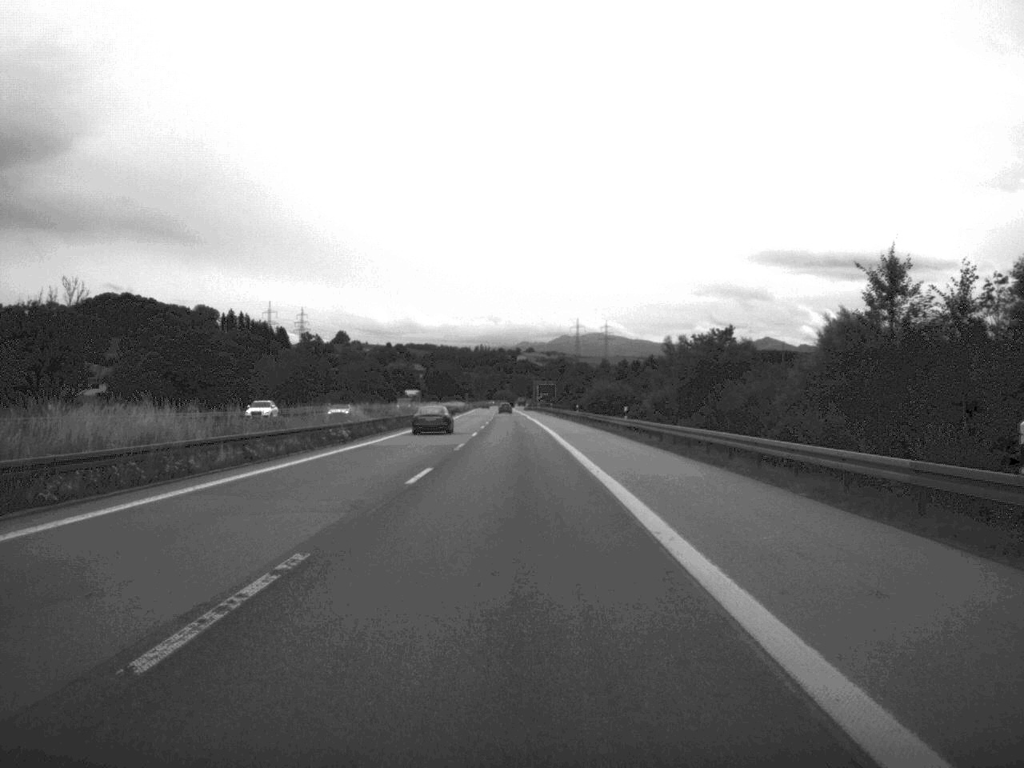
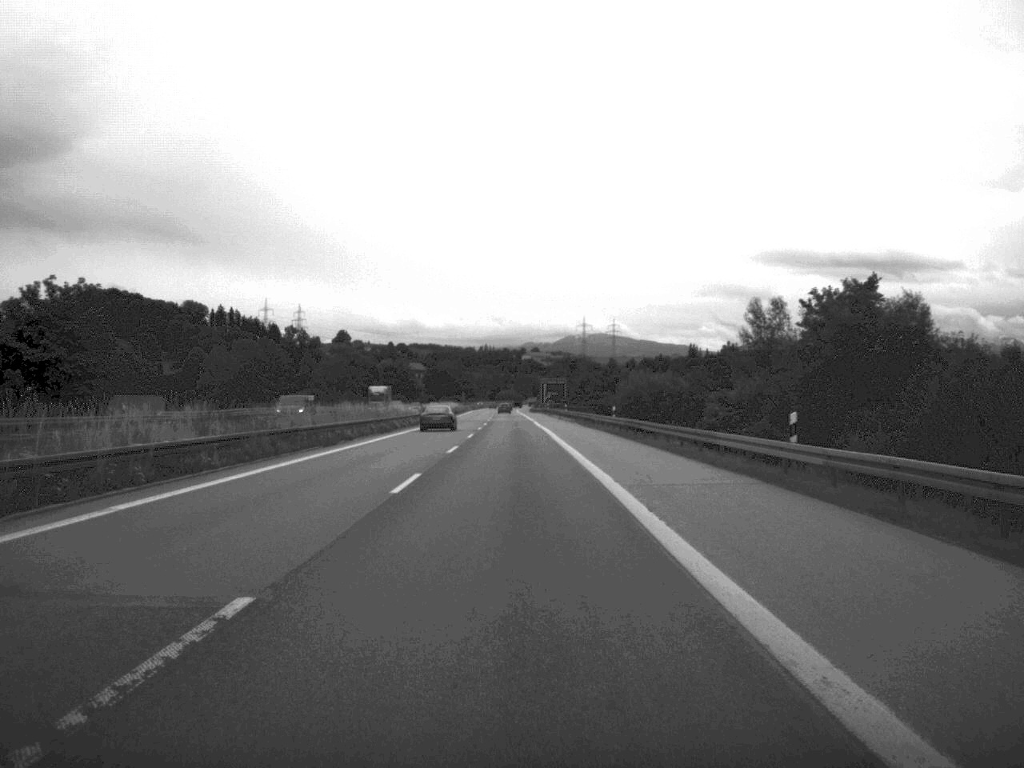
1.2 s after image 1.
(-0.1, +38.4) m; 0°
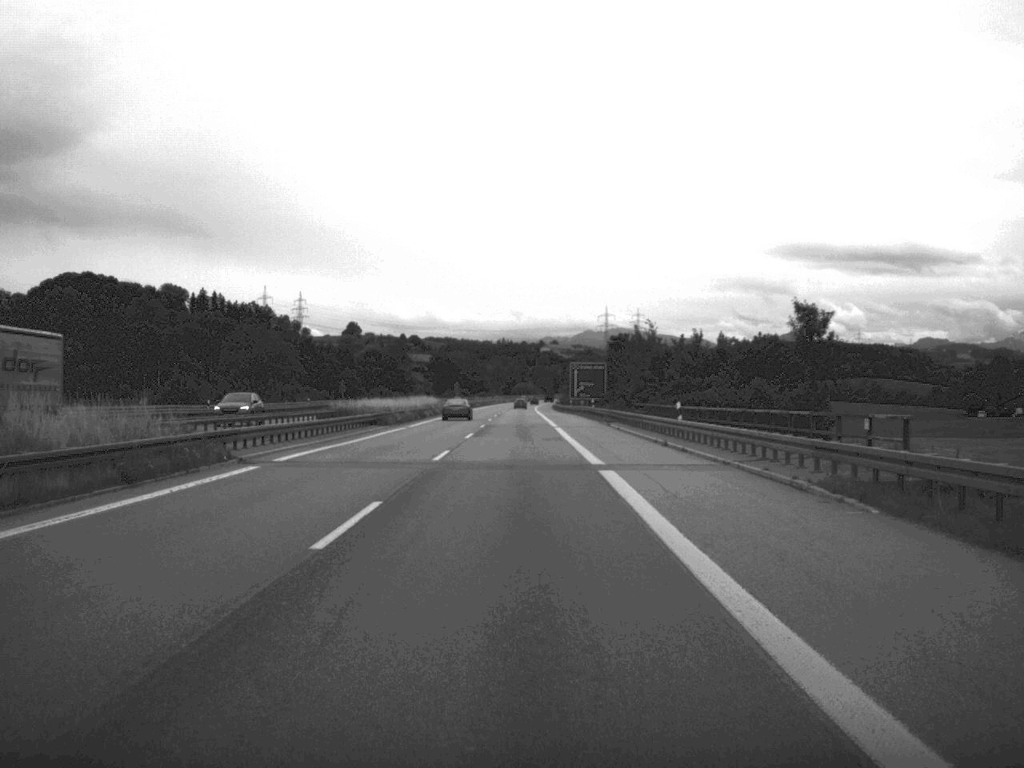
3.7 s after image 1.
(-0.6, +79.5) m; -1°
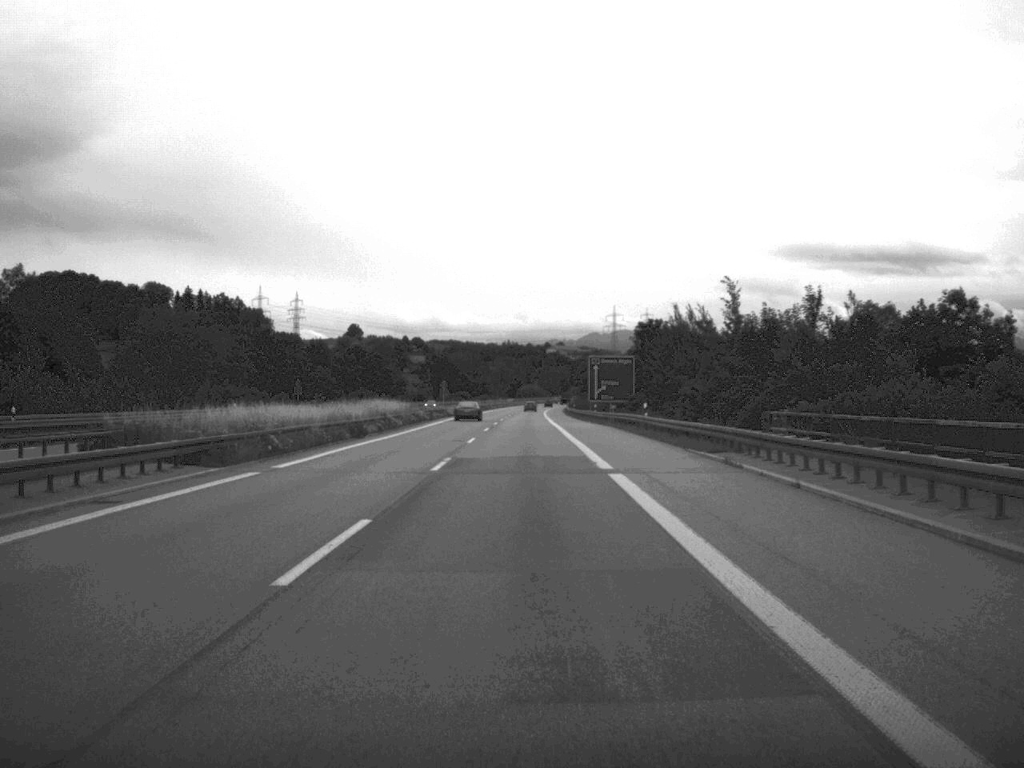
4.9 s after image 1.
(-0.1, +38.0) m; 0°
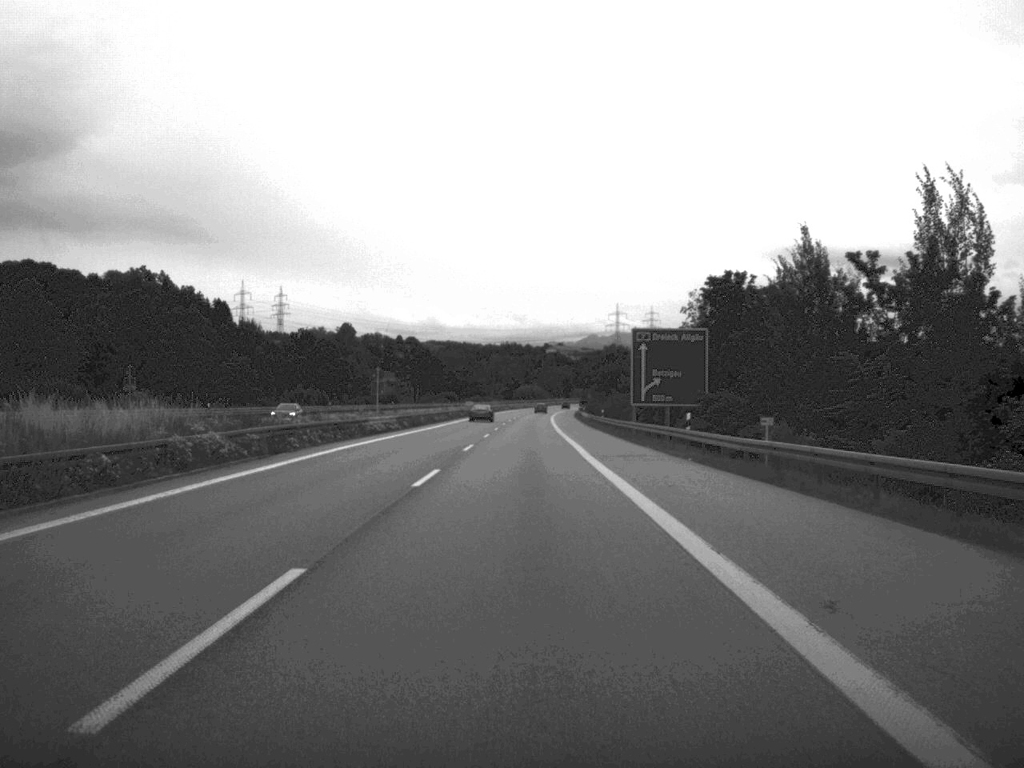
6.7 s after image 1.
(0.0, +58.3) m; 0°
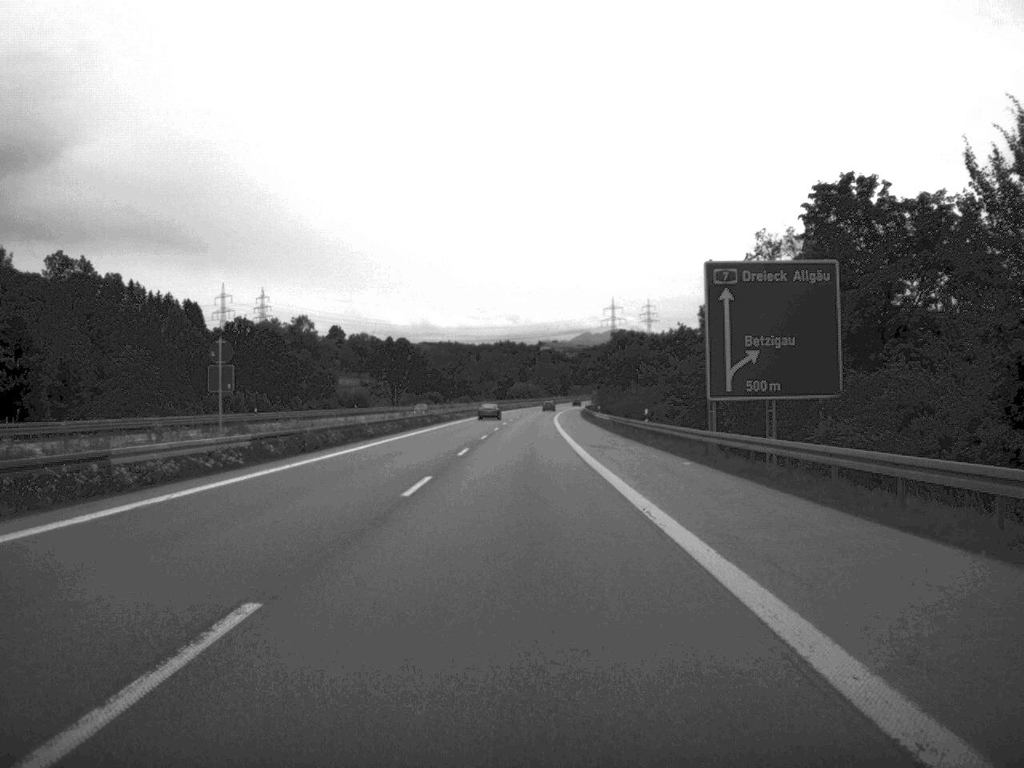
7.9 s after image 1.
(+0.1, +37.4) m; 0°
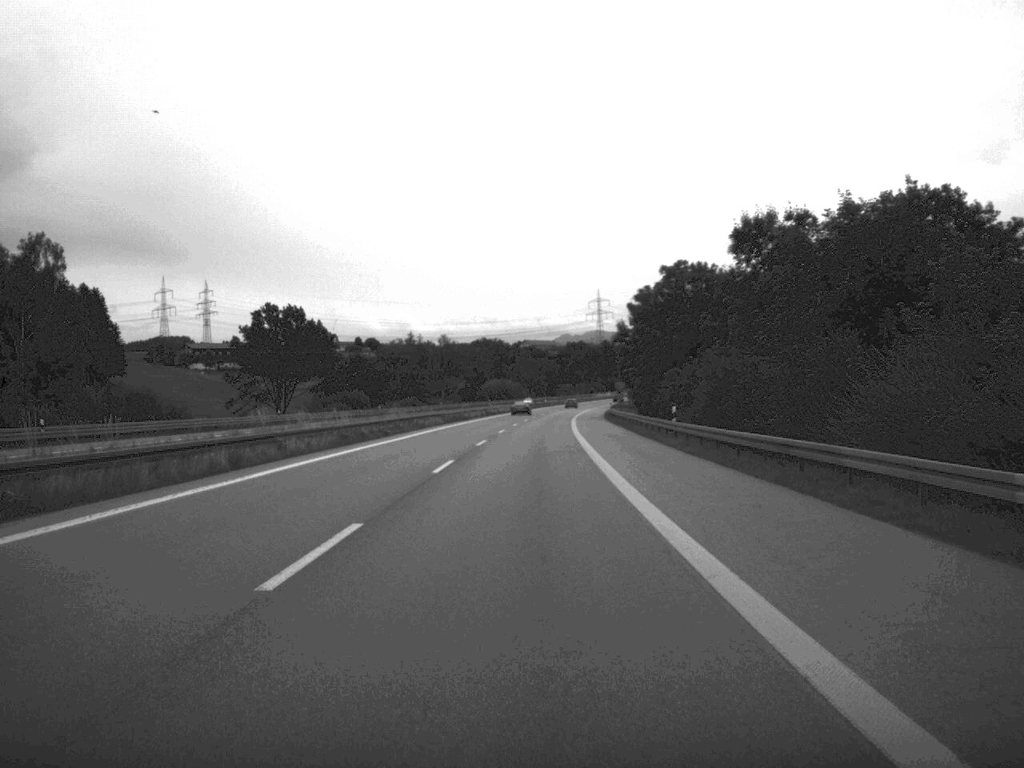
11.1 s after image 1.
(+0.6, +99.8) m; +1°
